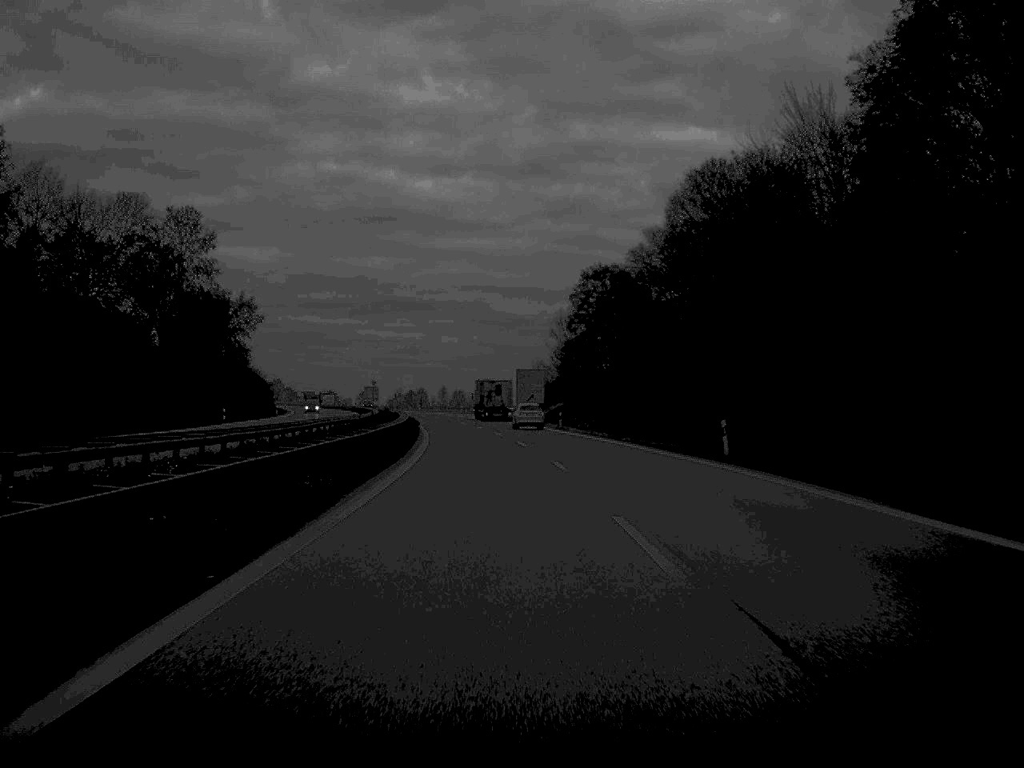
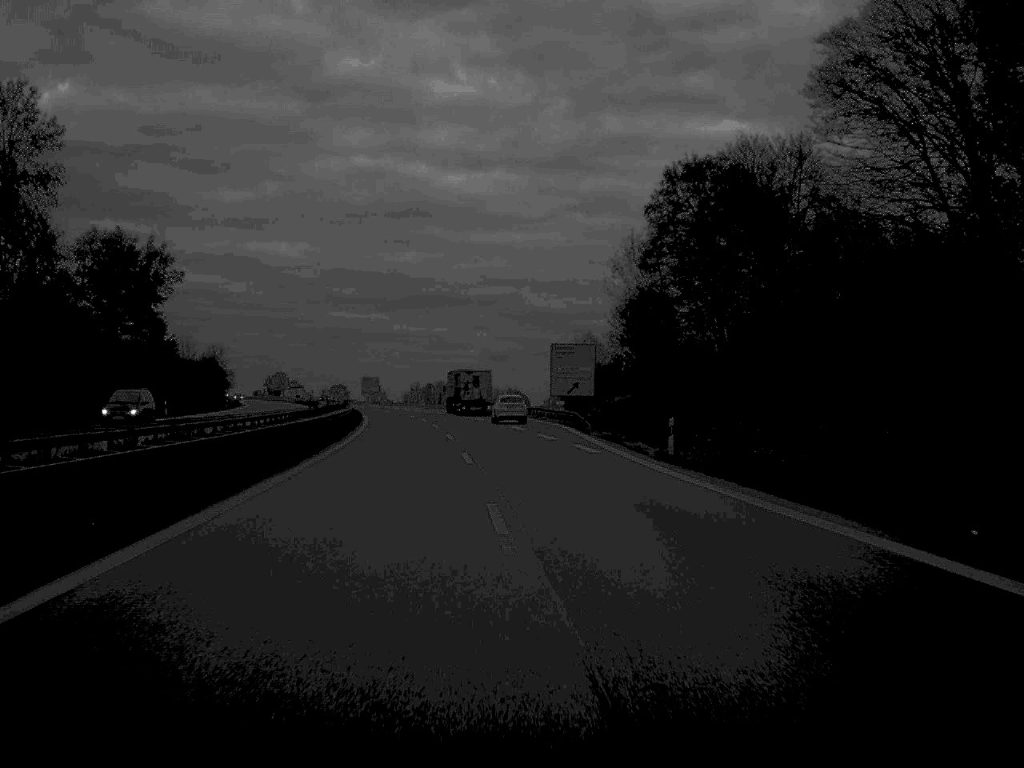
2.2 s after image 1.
(-0.7, +51.6) m; -1°
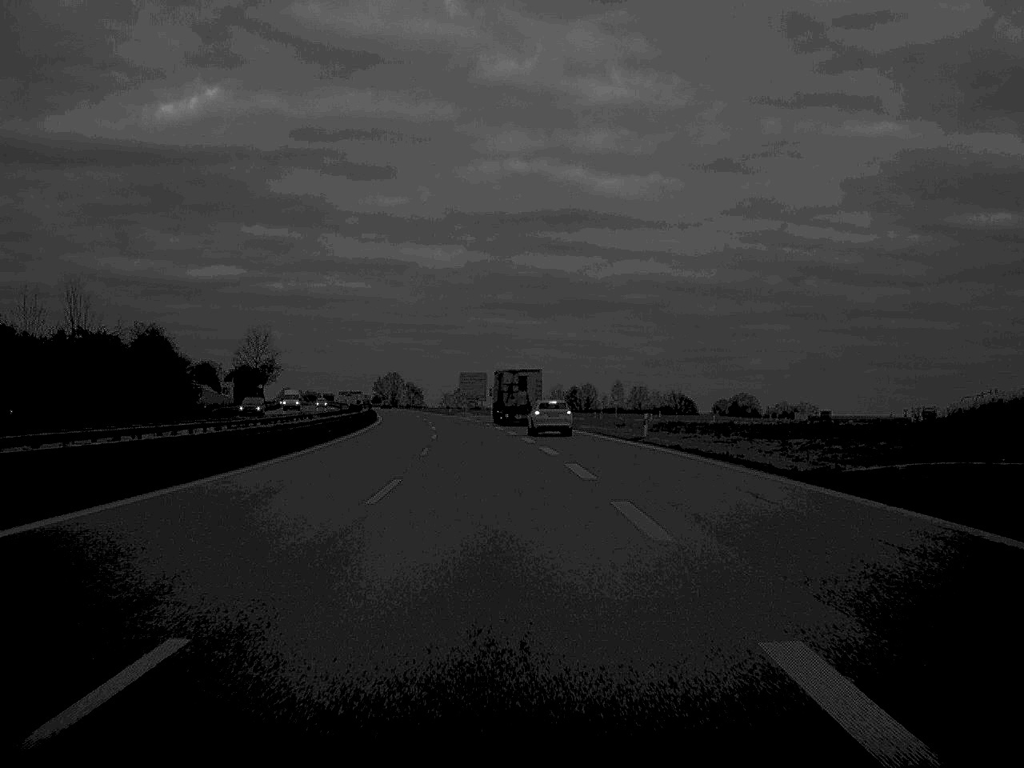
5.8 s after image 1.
(-4.2, +82.7) m; -7°
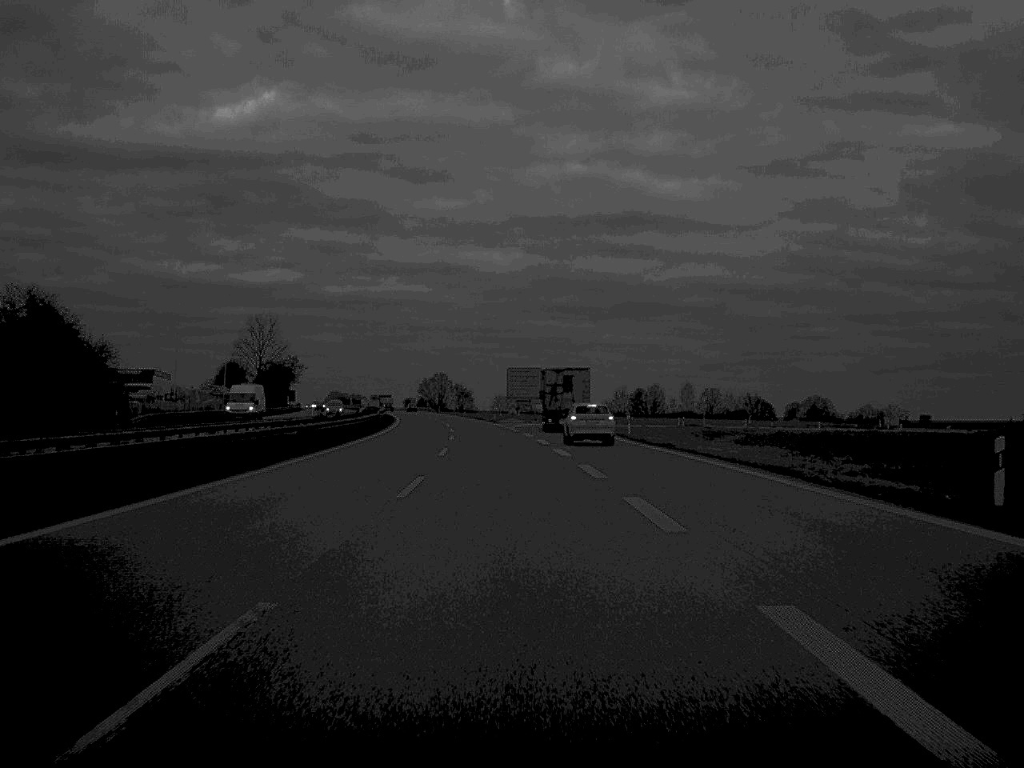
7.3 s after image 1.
(-0.8, +34.1) m; -2°
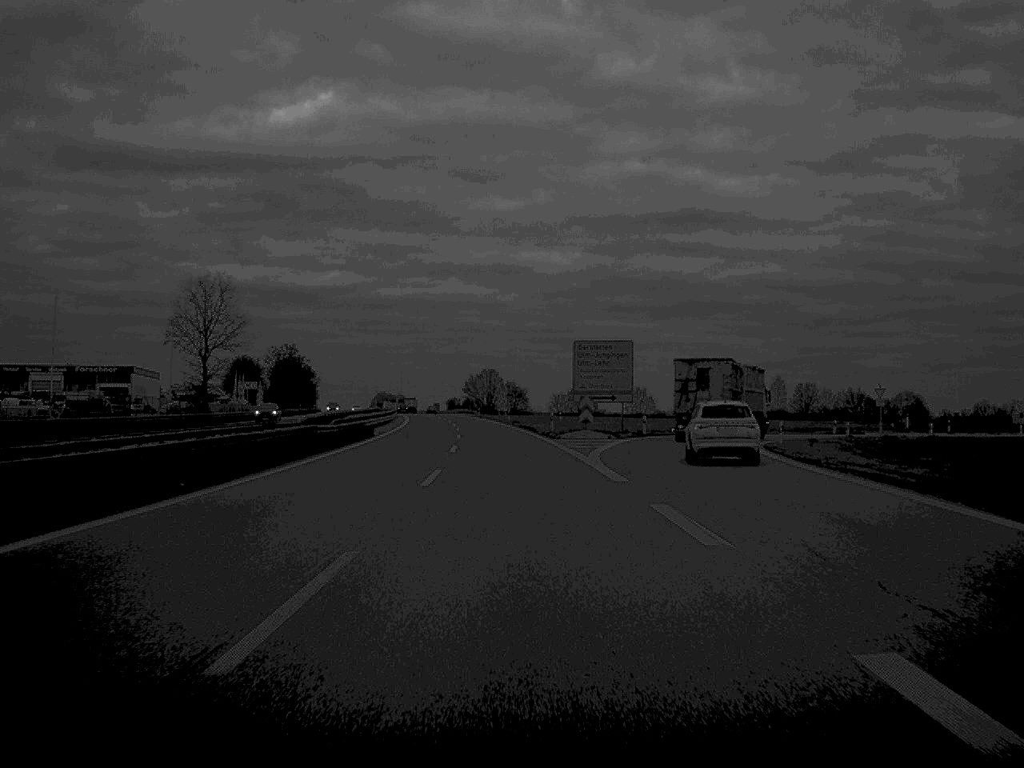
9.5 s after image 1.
(-1.1, +49.5) m; -3°
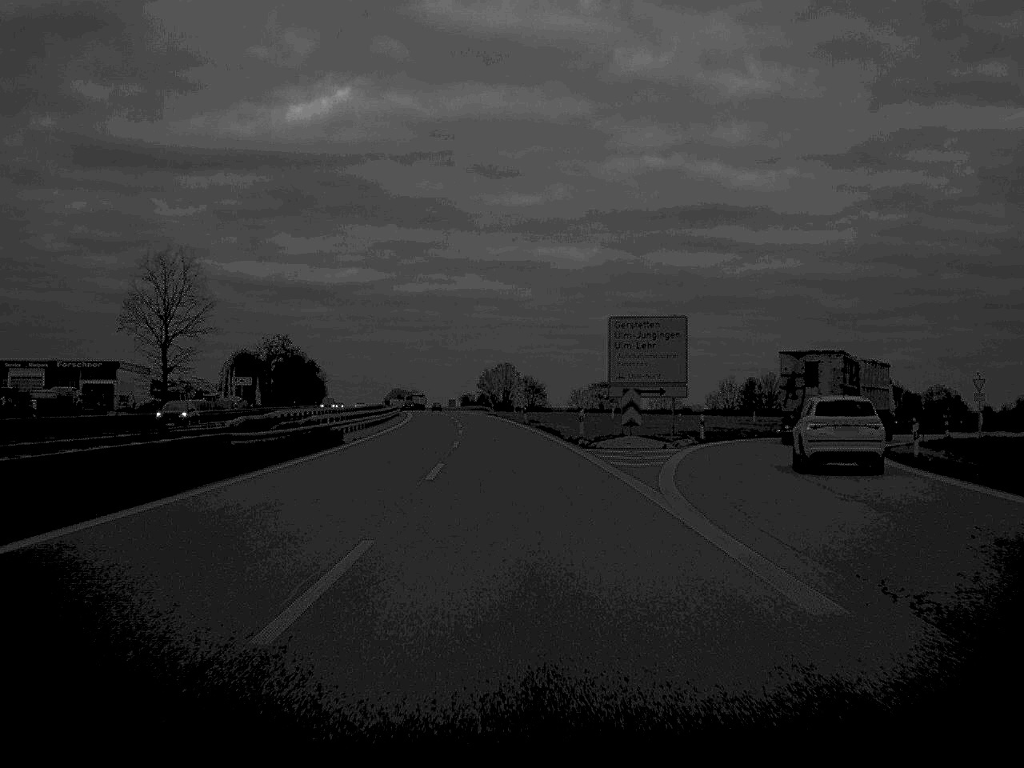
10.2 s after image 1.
(-0.1, +15.8) m; -1°
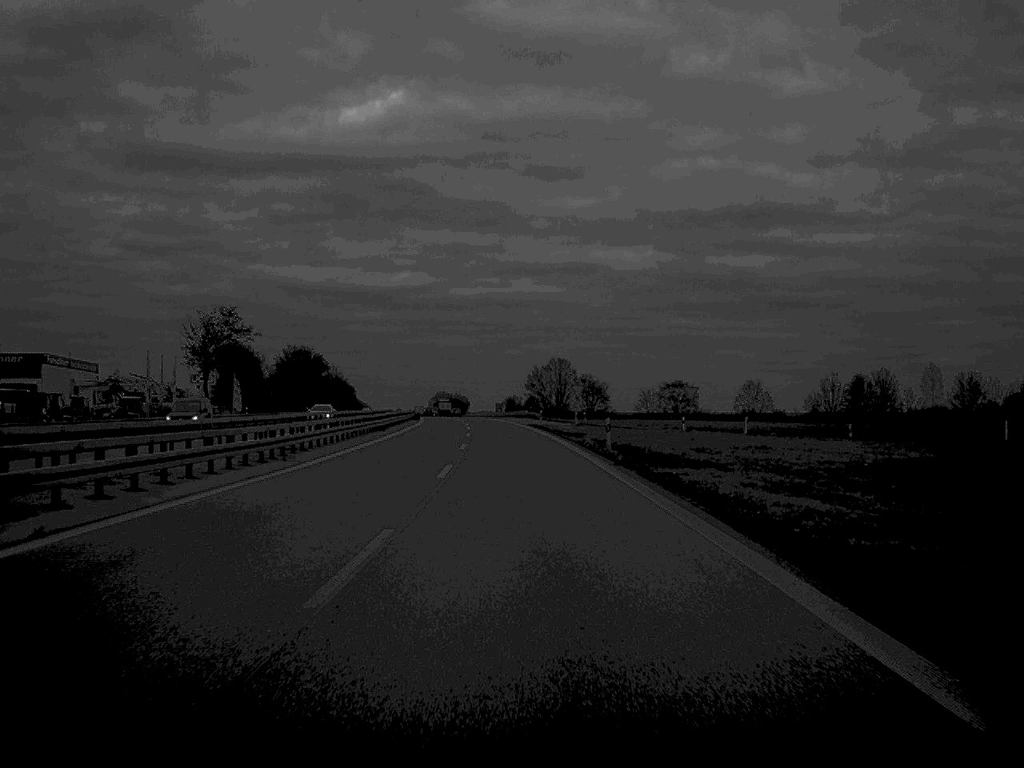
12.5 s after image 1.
(-1.0, +50.6) m; -2°
